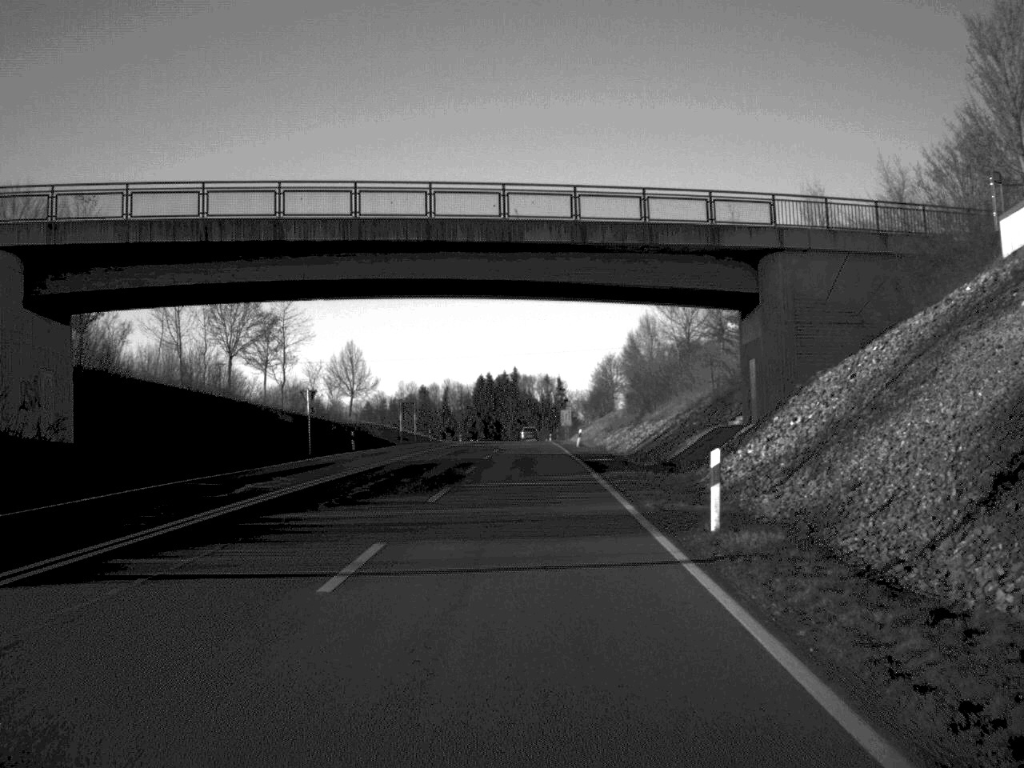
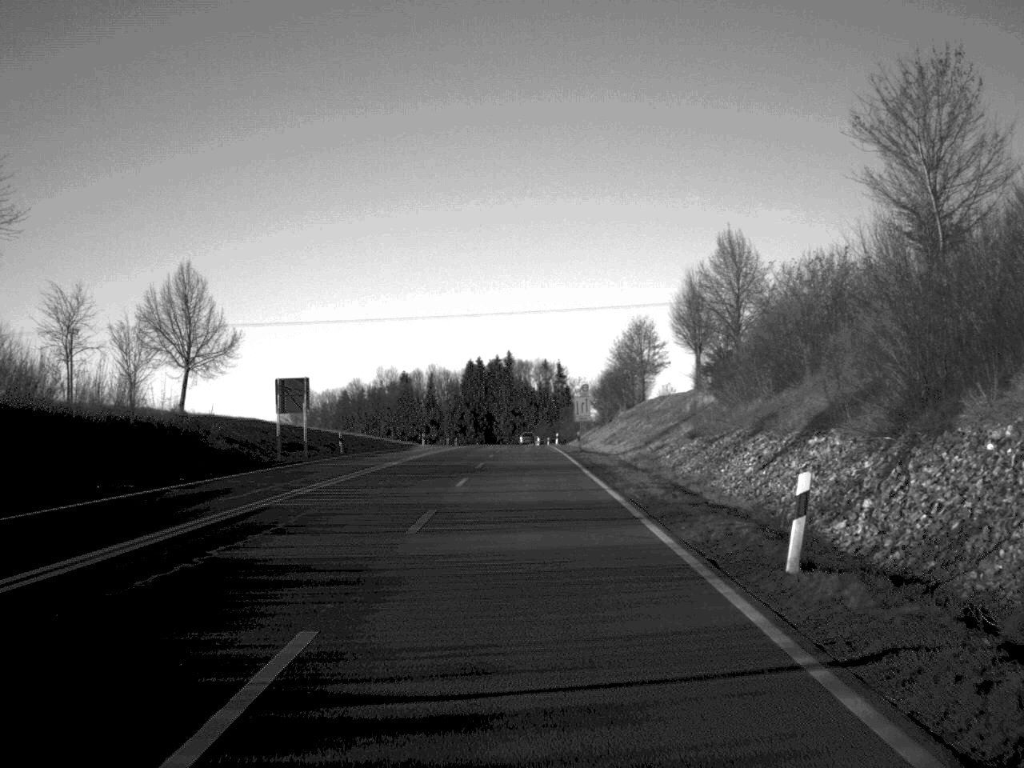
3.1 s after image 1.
(0.0, +54.1) m; 0°
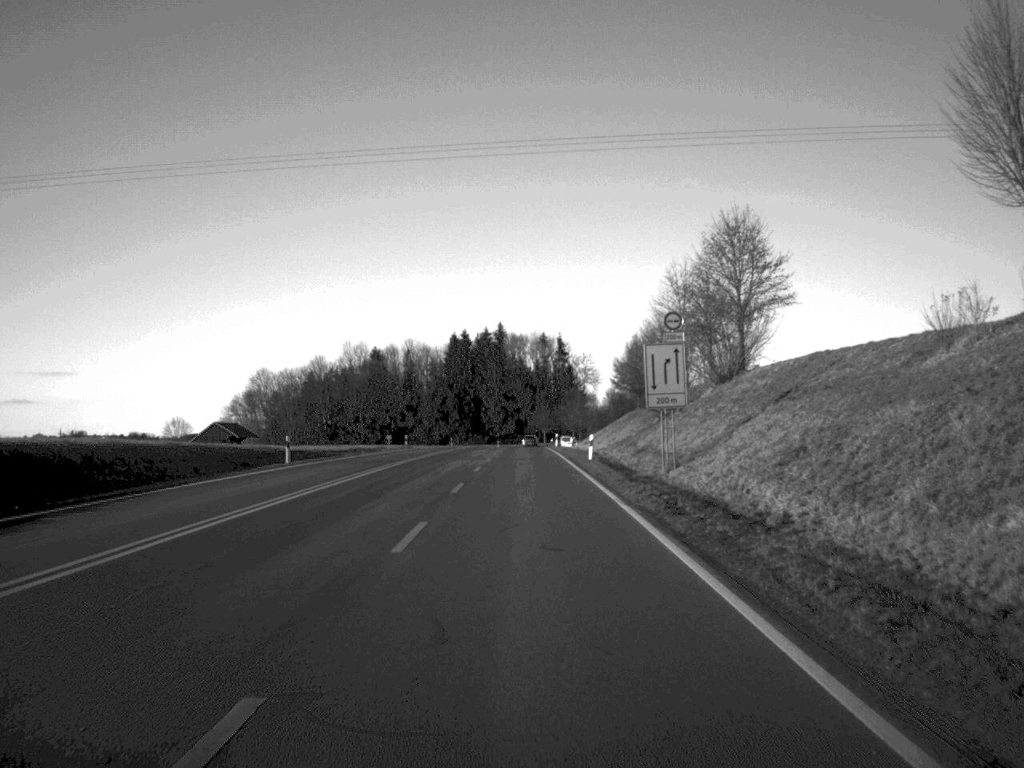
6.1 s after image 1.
(-0.1, +62.5) m; 0°
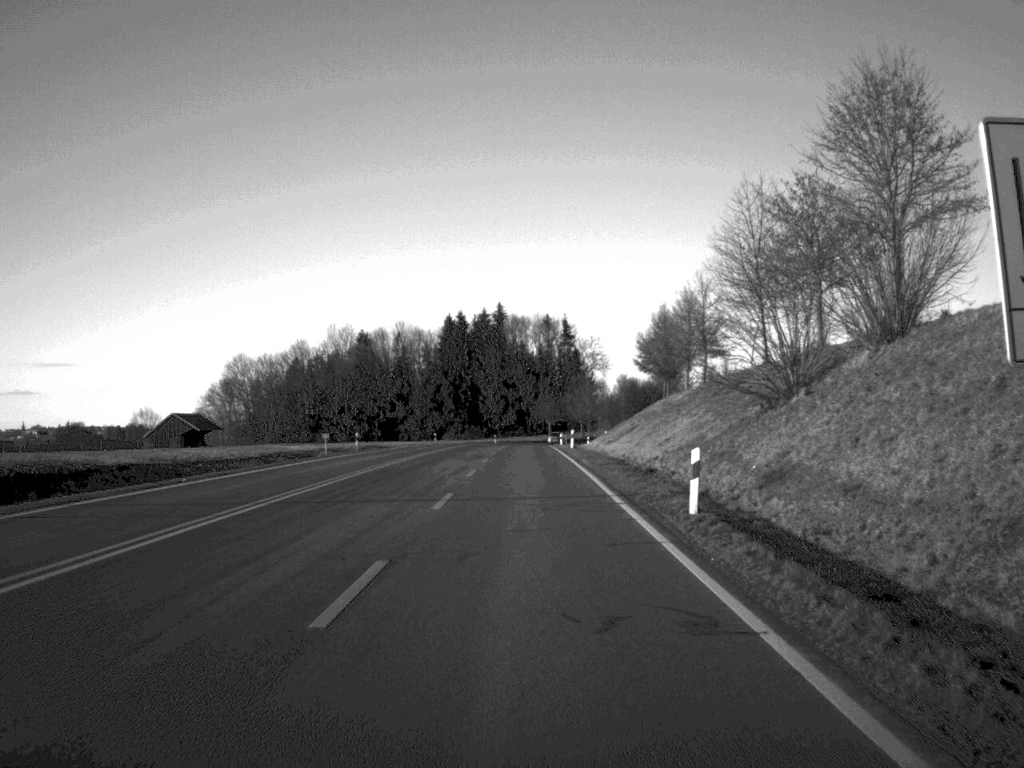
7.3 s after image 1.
(0.0, +29.8) m; 0°
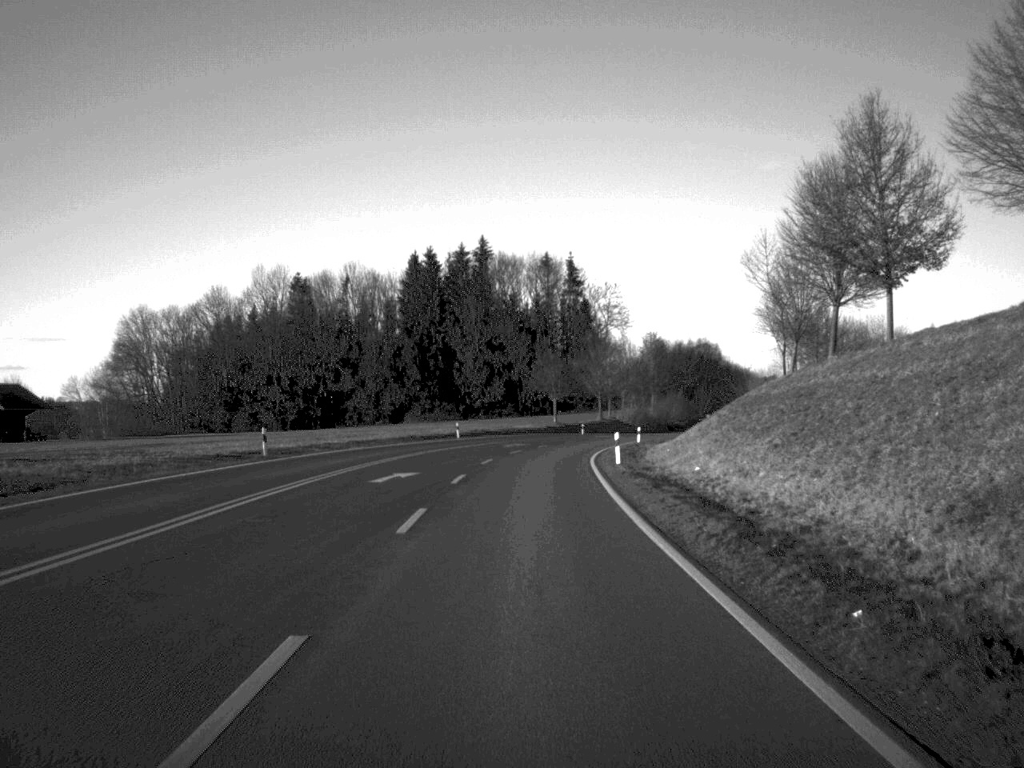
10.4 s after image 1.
(-0.1, +77.0) m; 0°
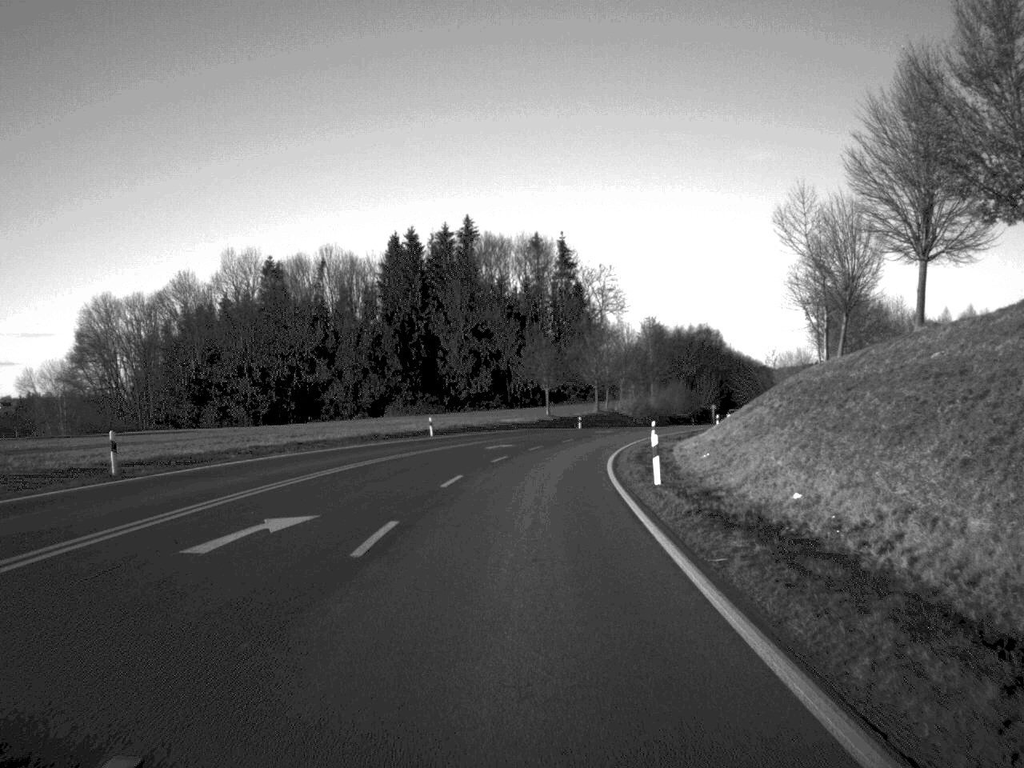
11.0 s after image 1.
(+0.1, +15.1) m; 0°
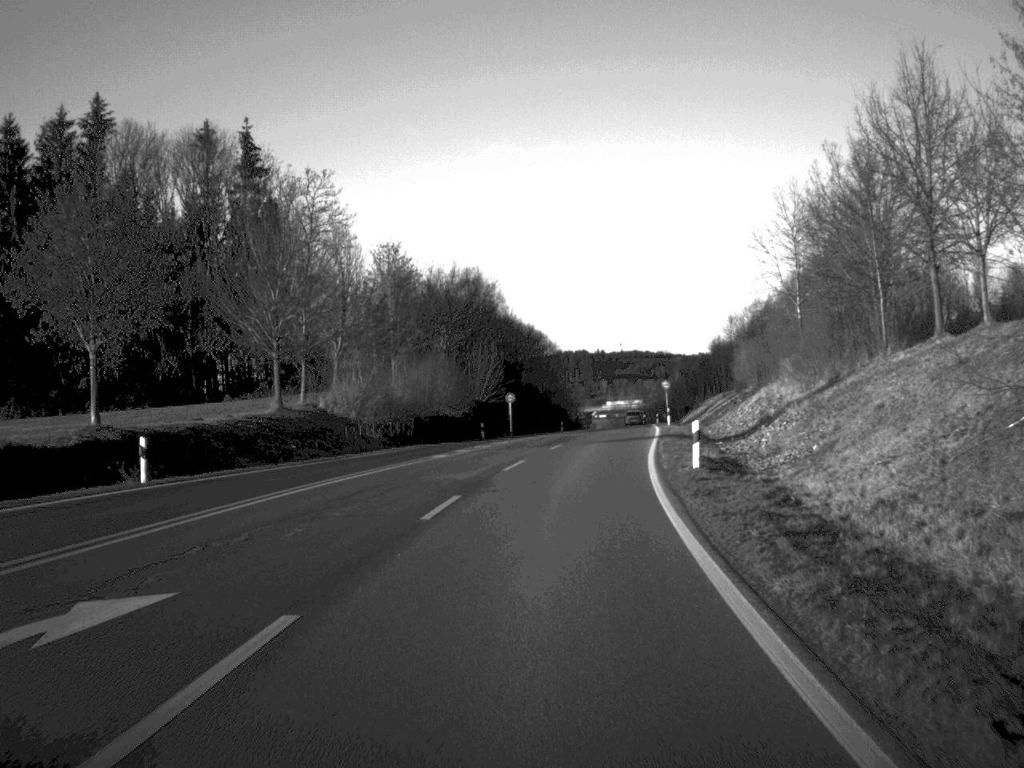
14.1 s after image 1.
(+6.9, +79.6) m; +12°
